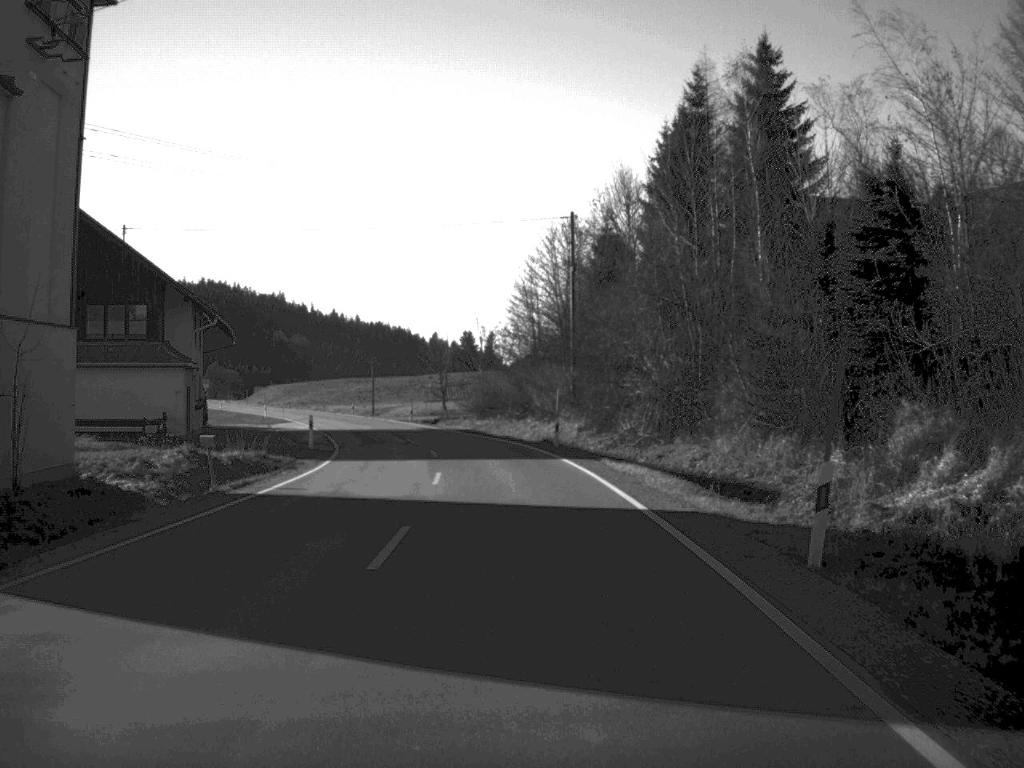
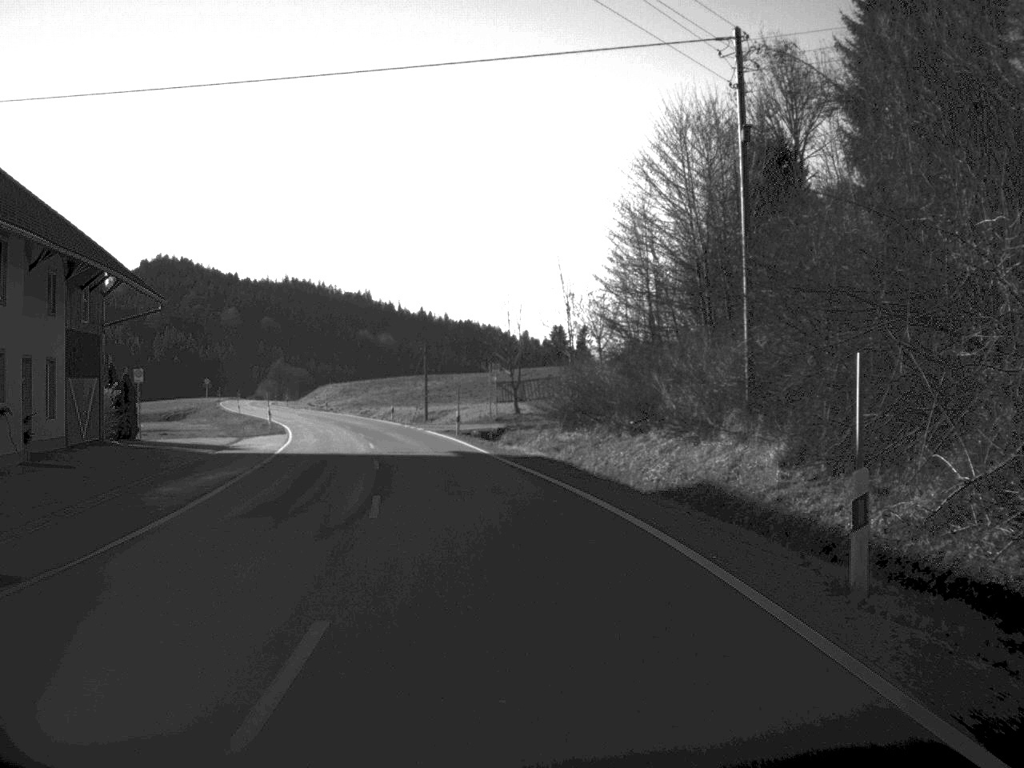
(-0.9, +30.9) m; -4°
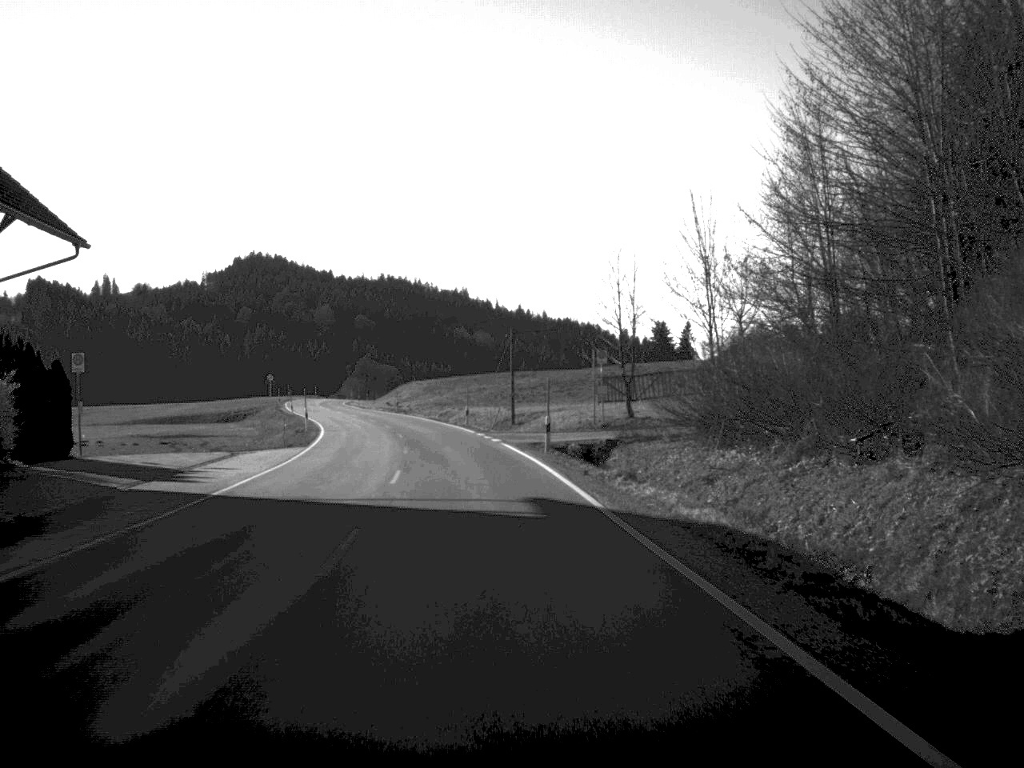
(-0.7, +17.9) m; -4°
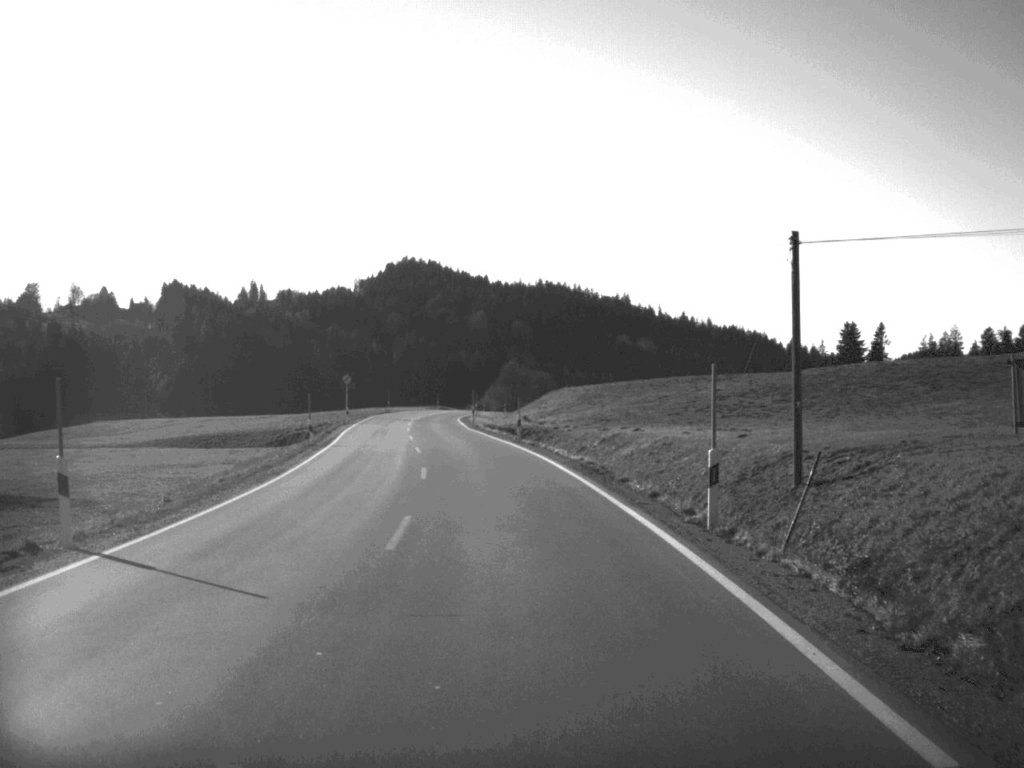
(-3.1, +45.9) m; -7°
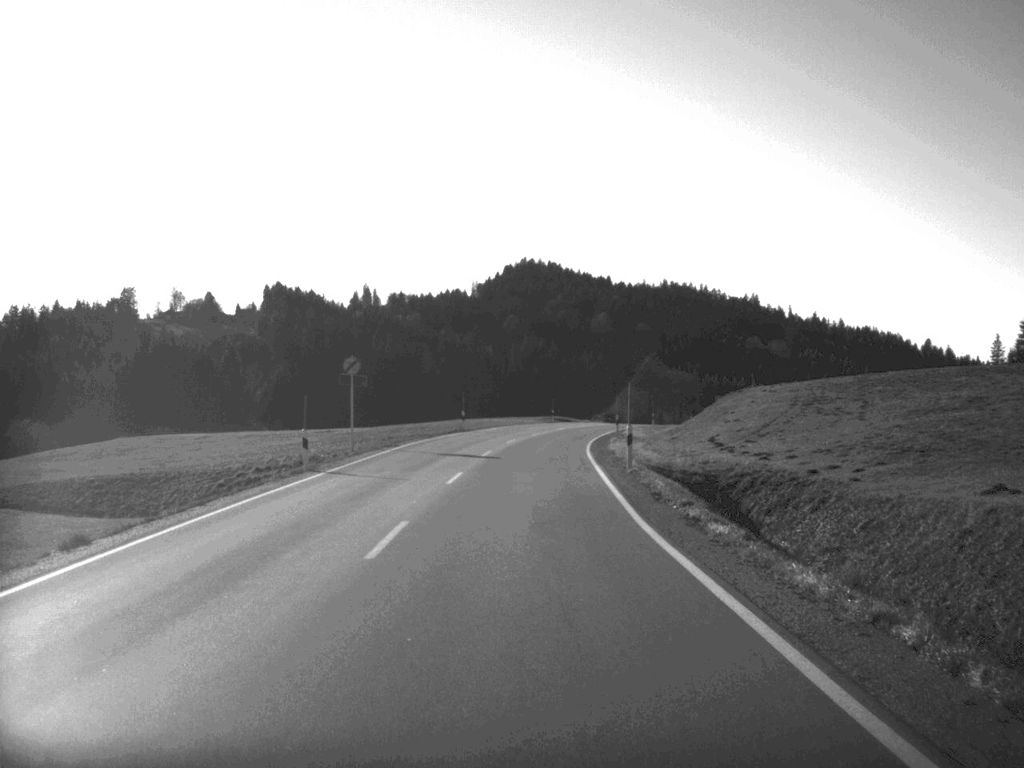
(-2.8, +48.6) m; -5°
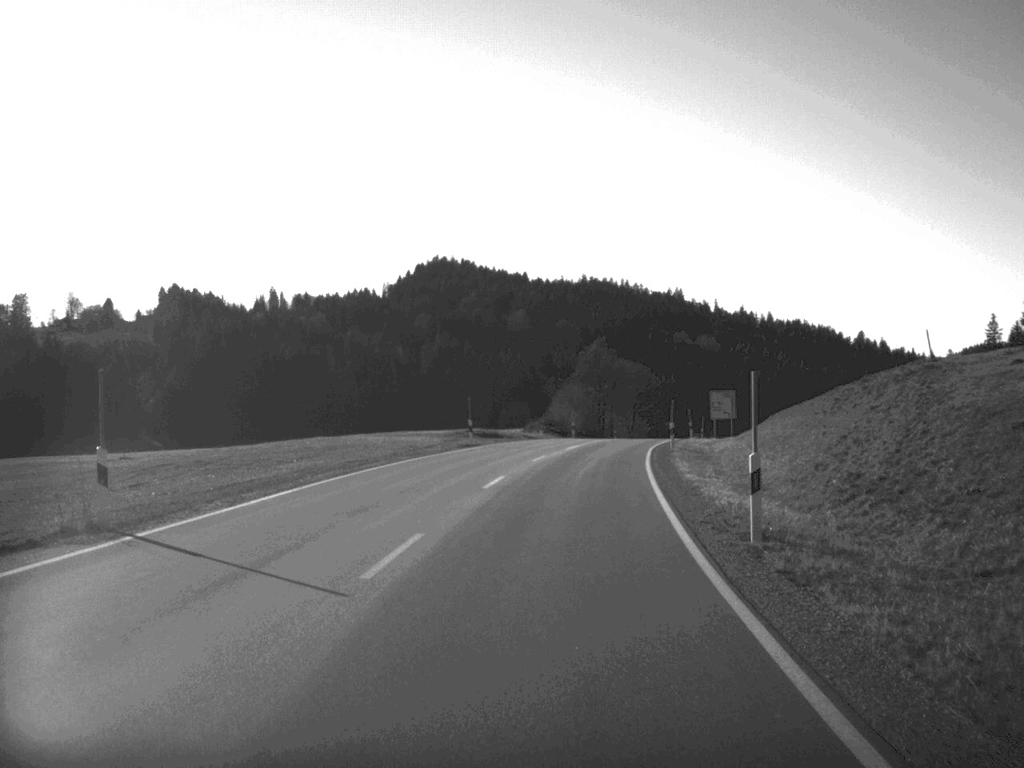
(+1.1, +49.5) m; +4°
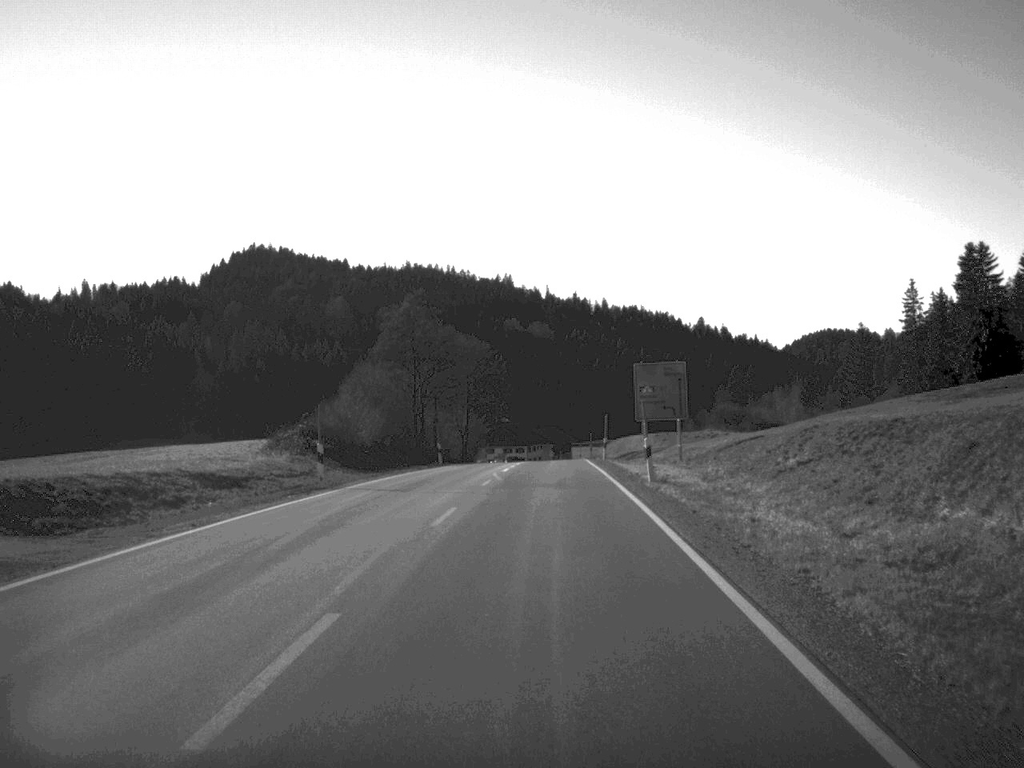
(+3.8, +53.1) m; +8°
